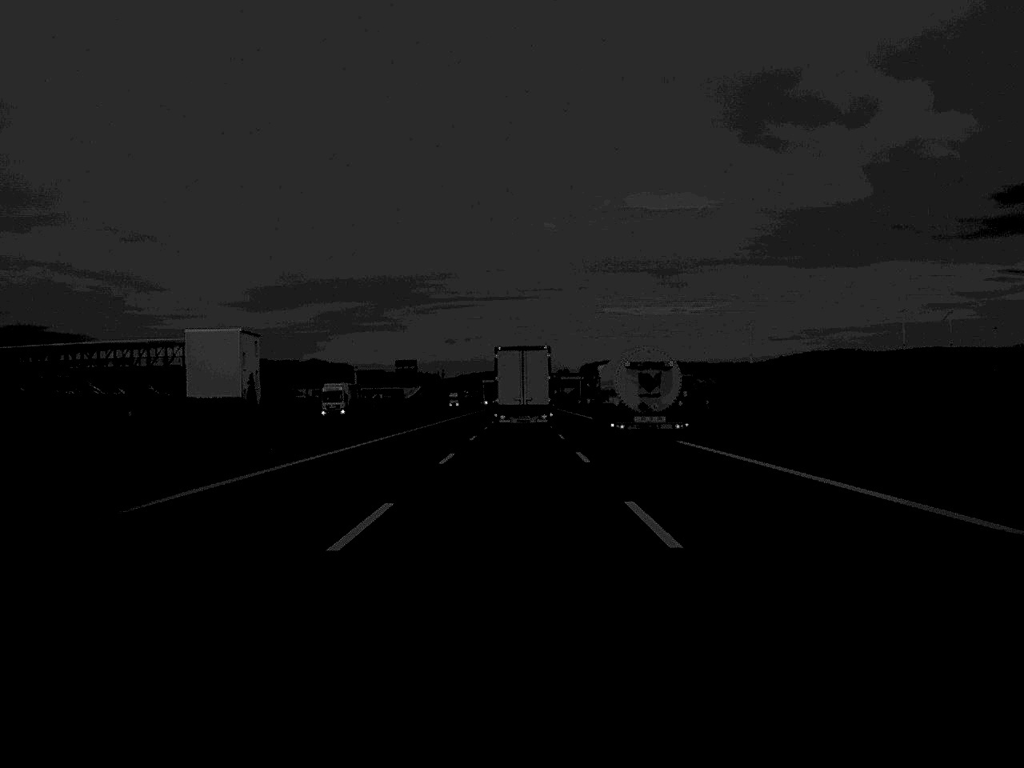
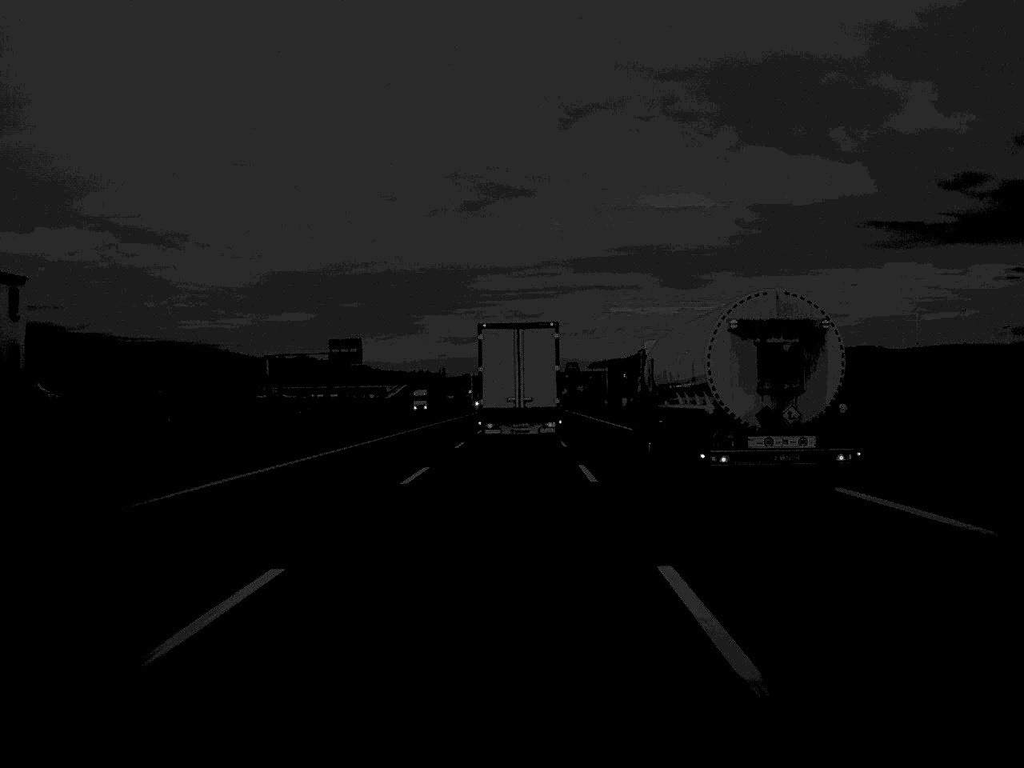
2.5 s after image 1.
(0.0, +77.5) m; 0°
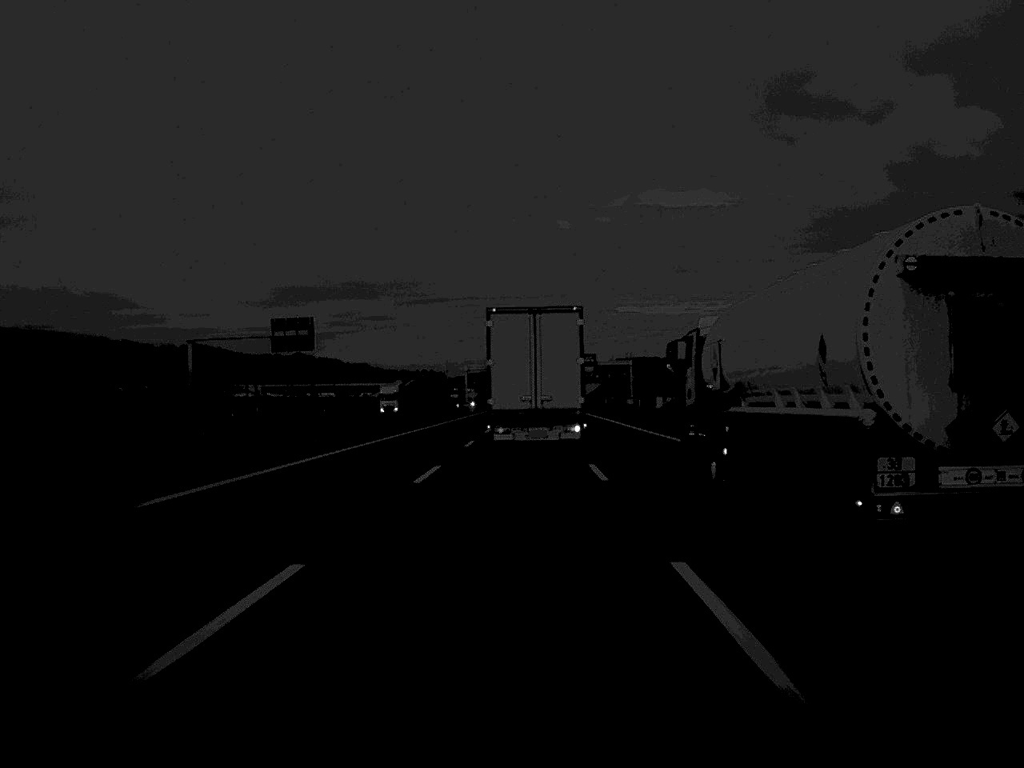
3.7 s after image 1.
(-0.1, +35.2) m; 0°
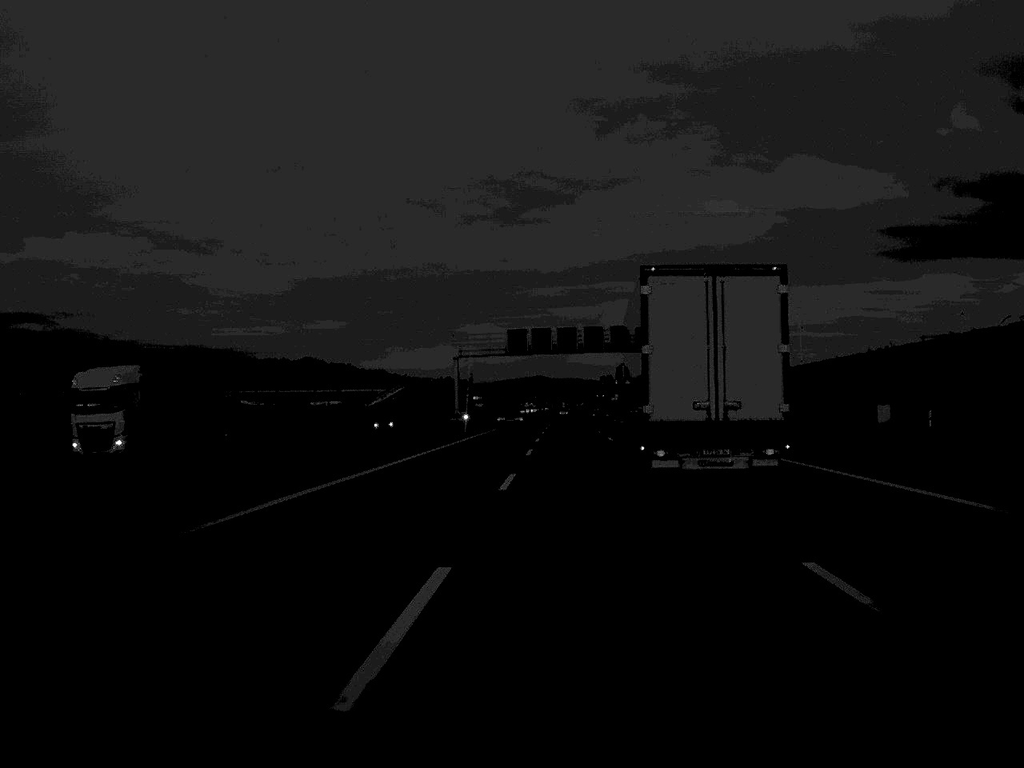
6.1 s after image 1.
(-0.7, +70.8) m; -1°
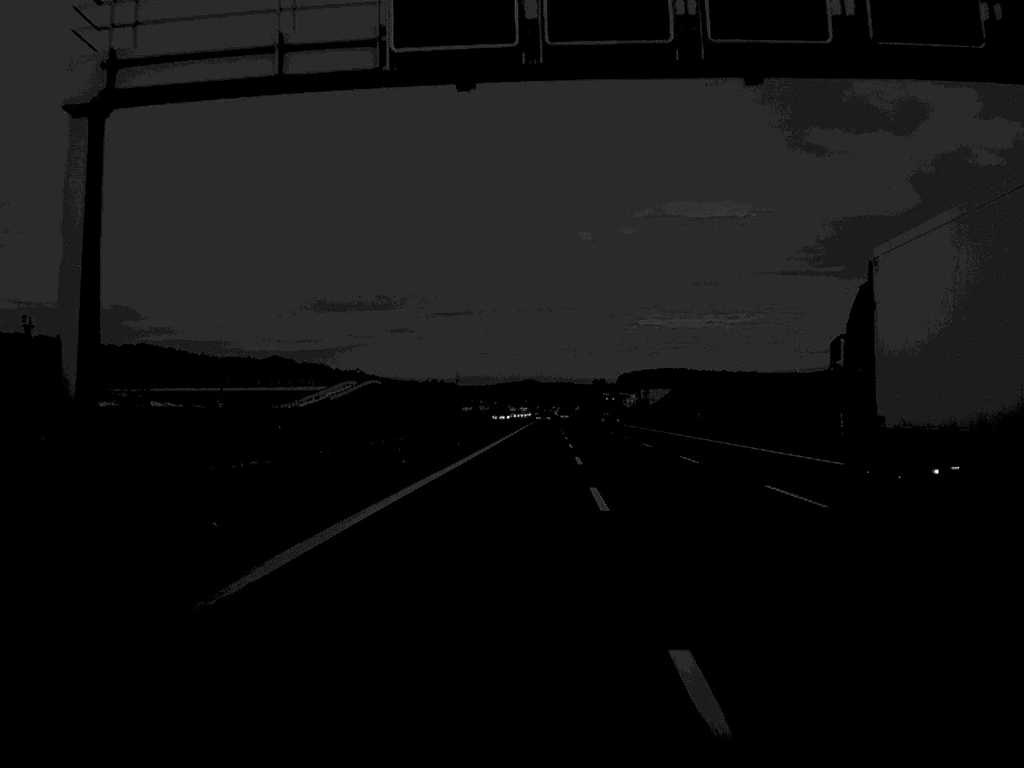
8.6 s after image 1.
(+0.1, +75.3) m; +1°
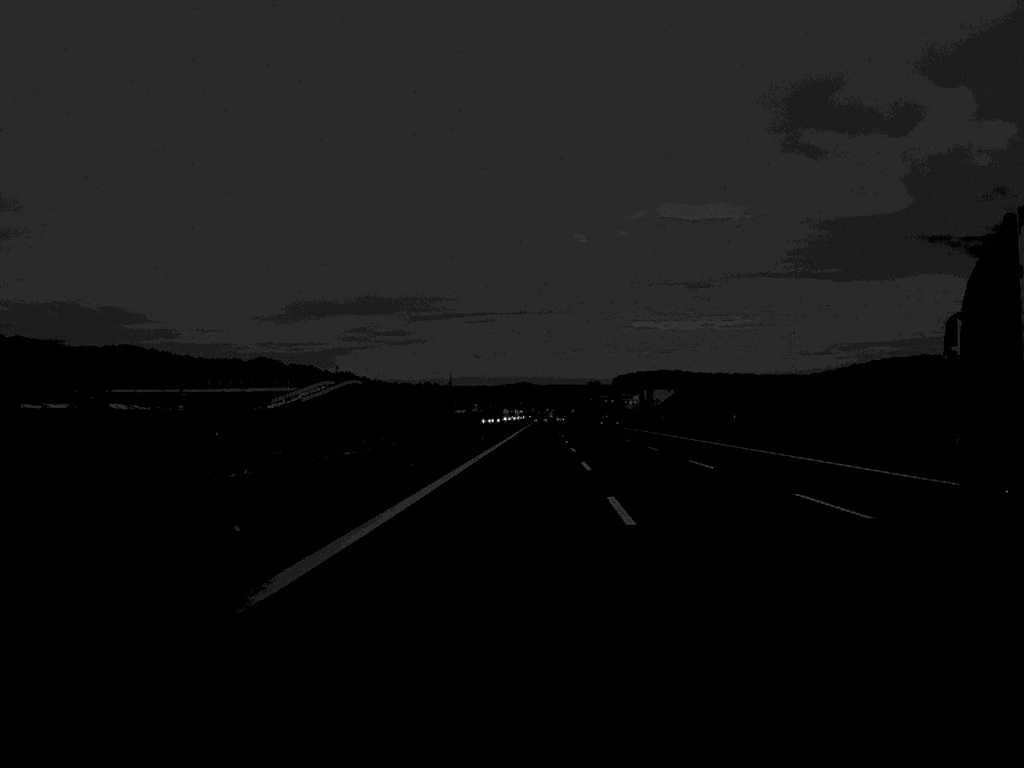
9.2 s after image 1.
(0.0, +19.9) m; 0°
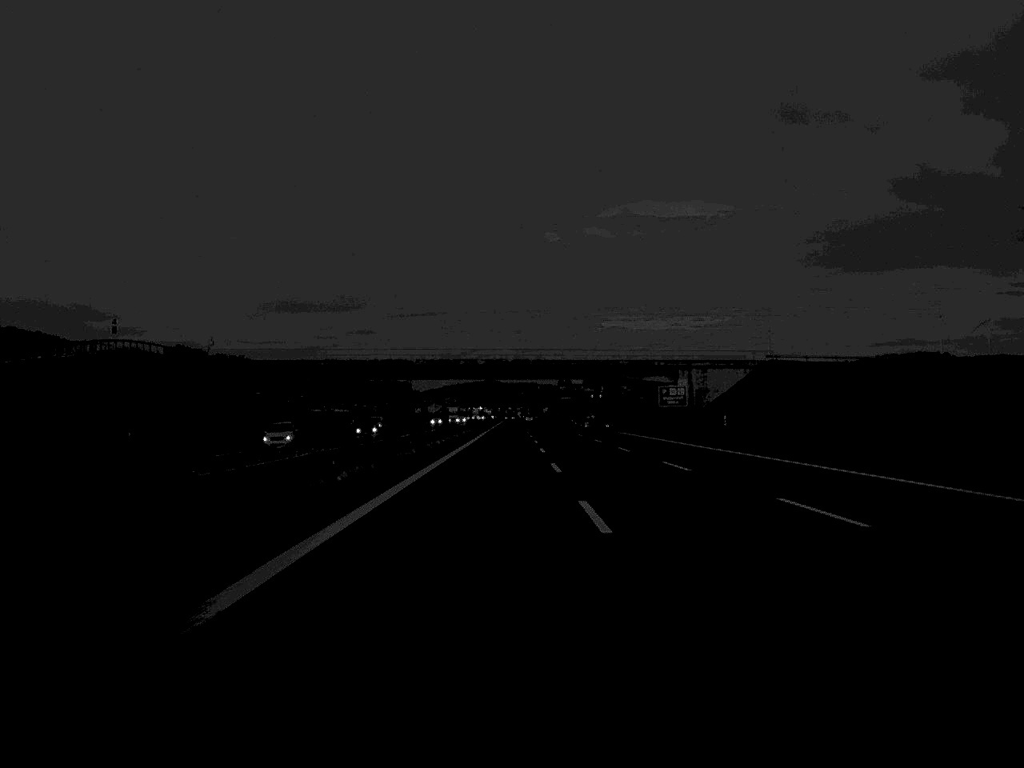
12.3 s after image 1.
(+1.6, +108.6) m; +1°
